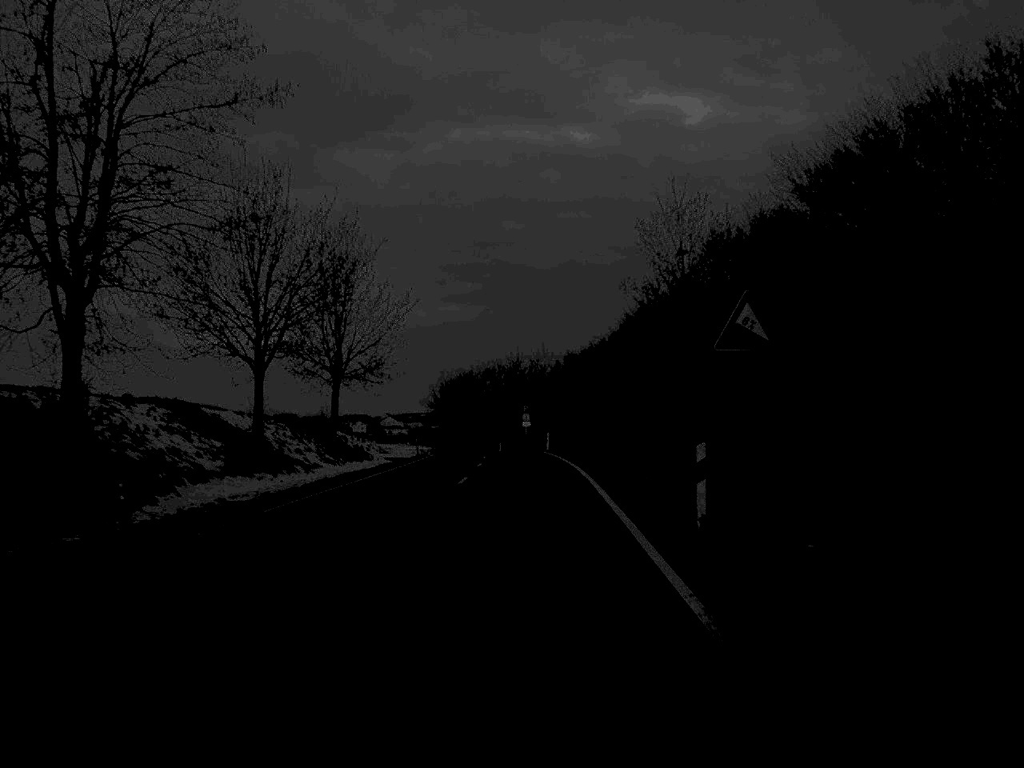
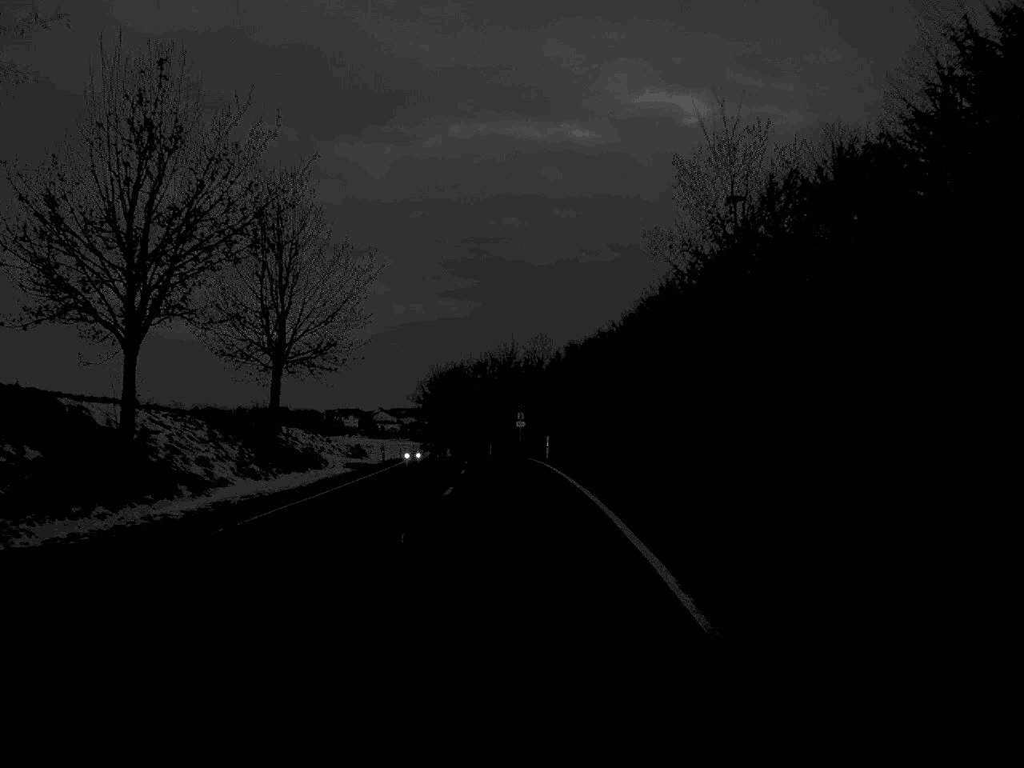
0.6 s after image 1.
(0.0, +14.1) m; 0°
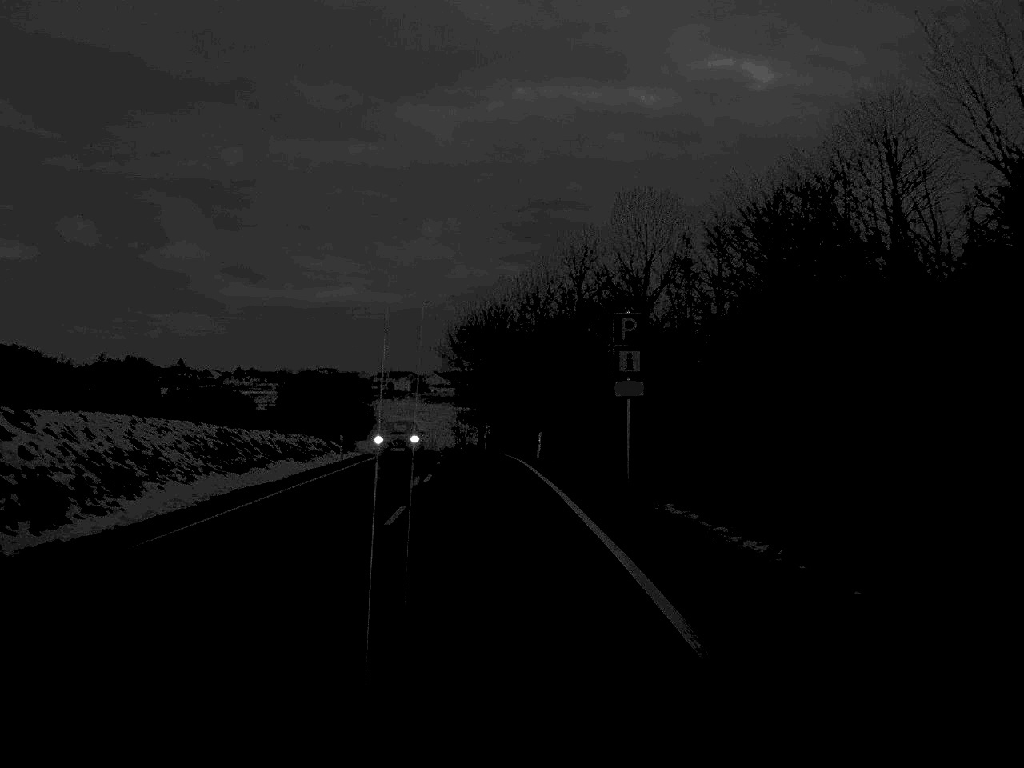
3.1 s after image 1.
(-1.1, +56.6) m; -3°
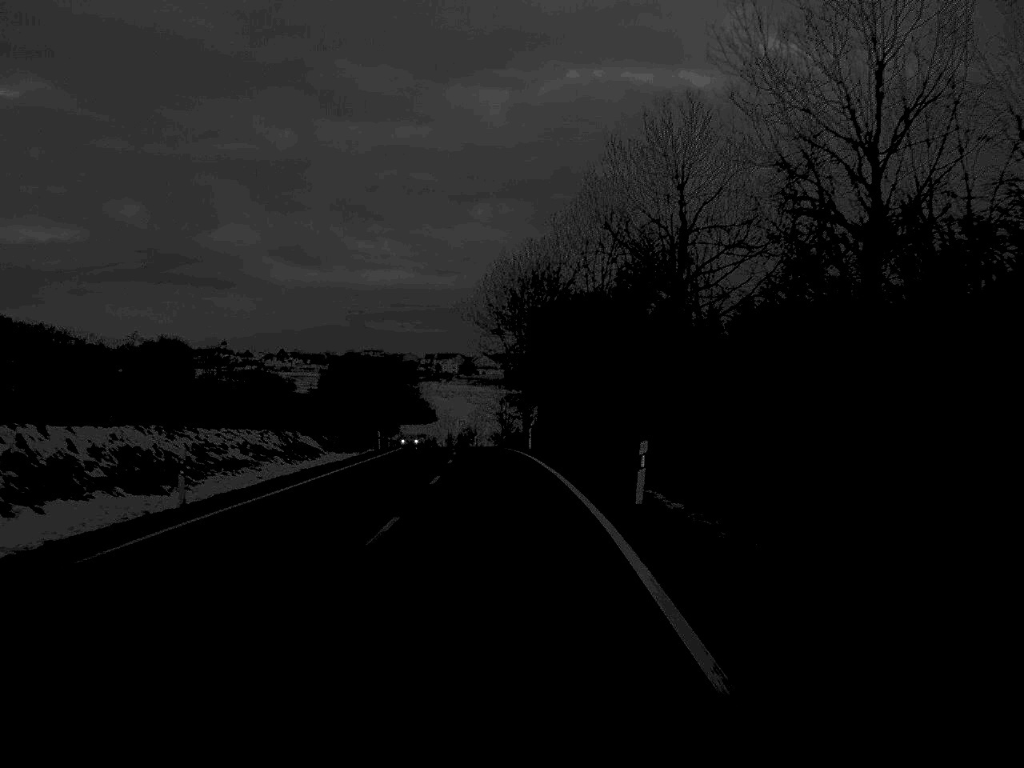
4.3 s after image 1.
(-0.5, +27.5) m; -2°
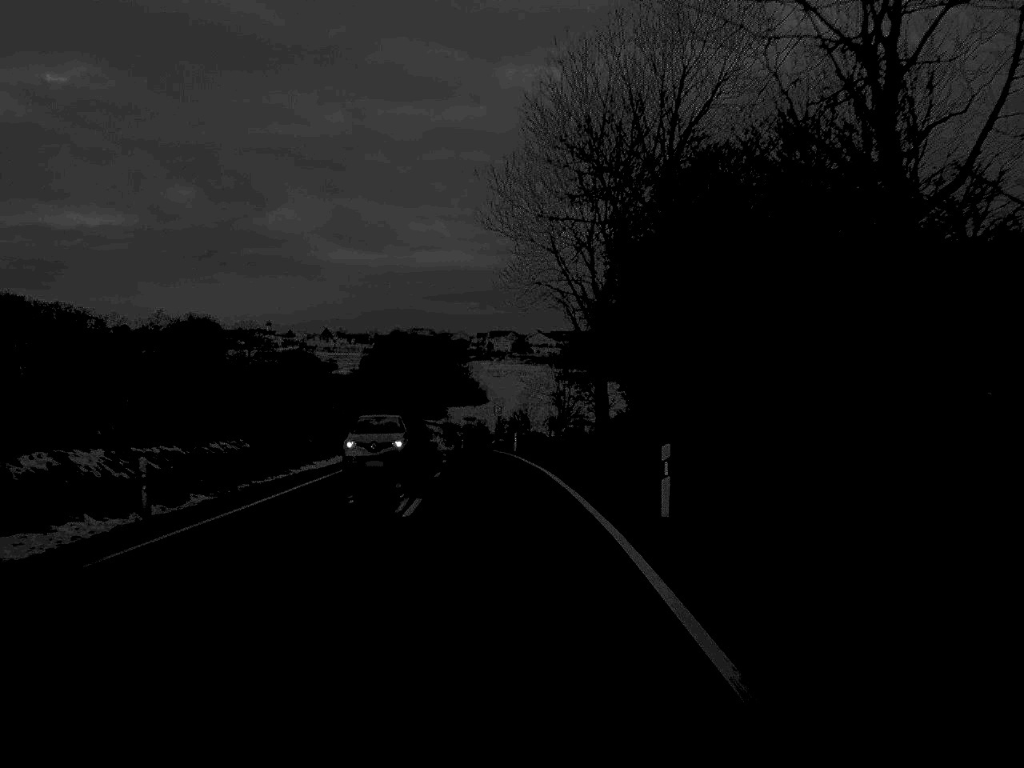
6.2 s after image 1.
(-0.9, +44.1) m; -2°
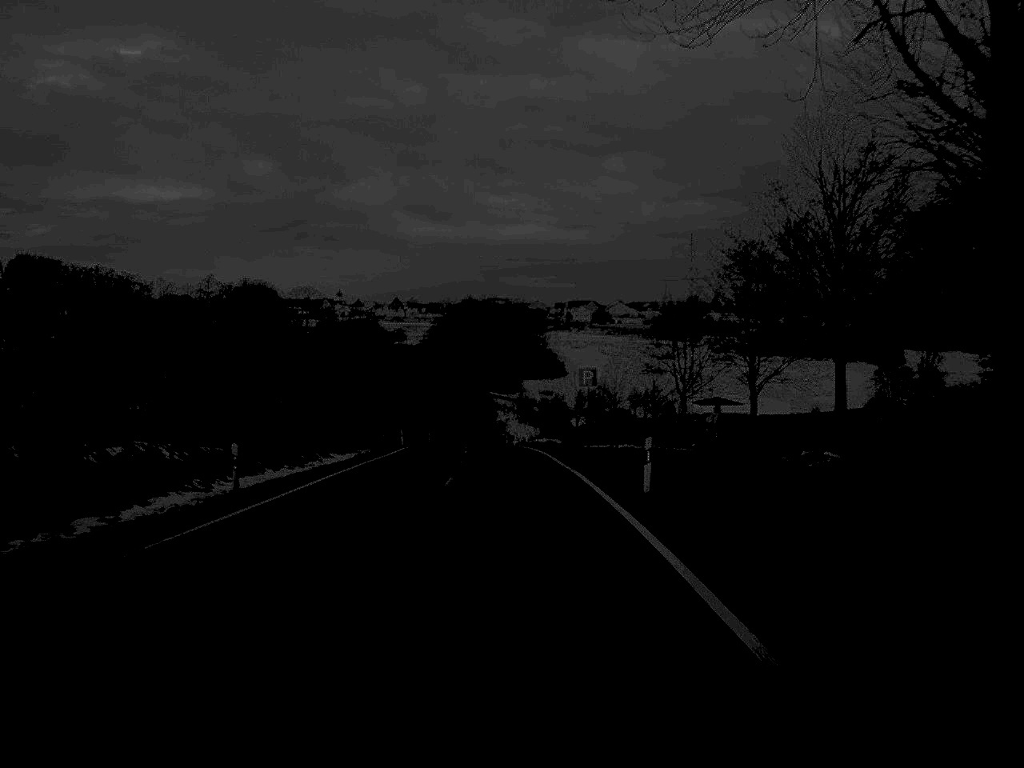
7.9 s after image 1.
(-1.2, +42.1) m; -3°
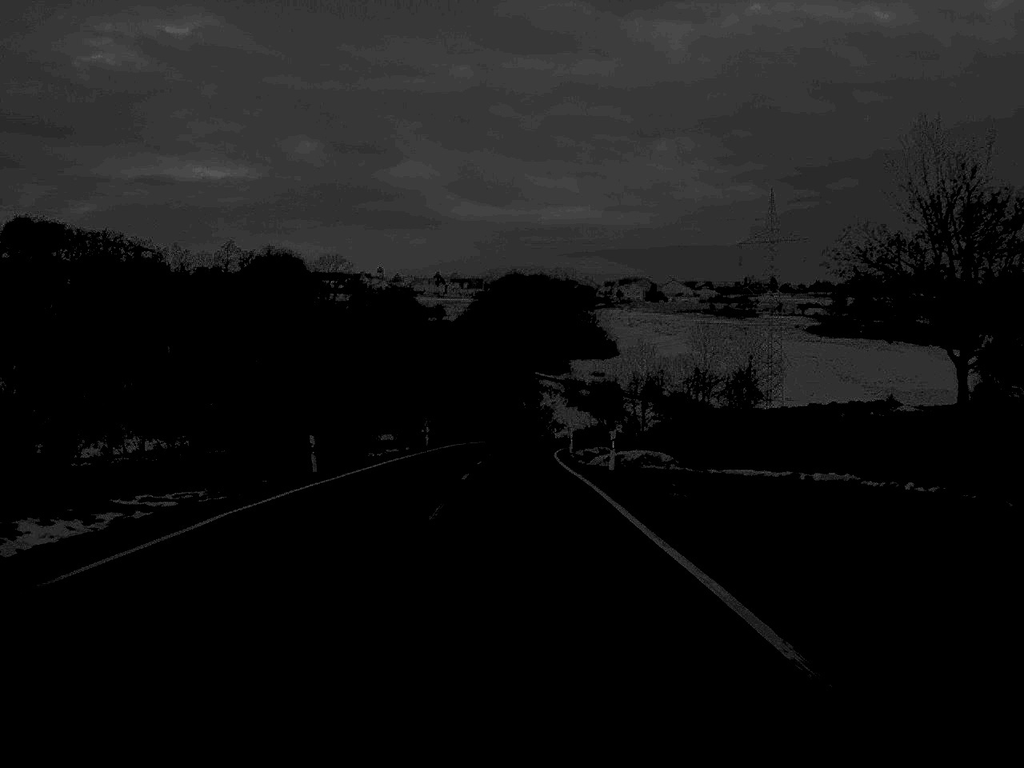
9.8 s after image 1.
(-0.8, +43.8) m; -2°
